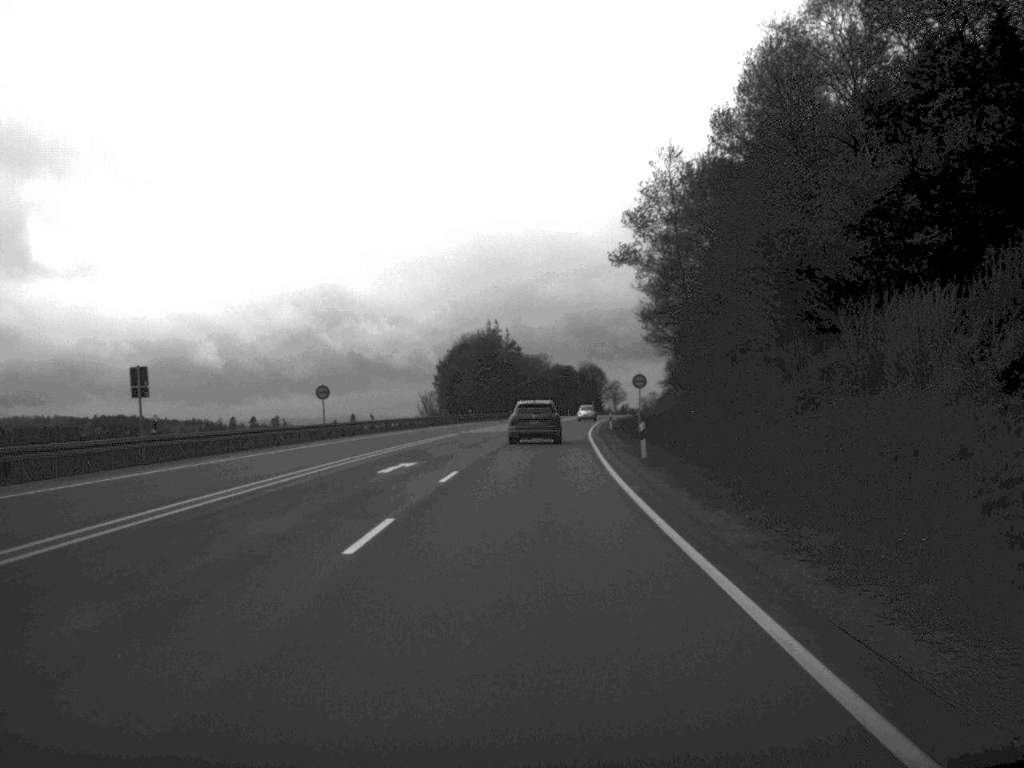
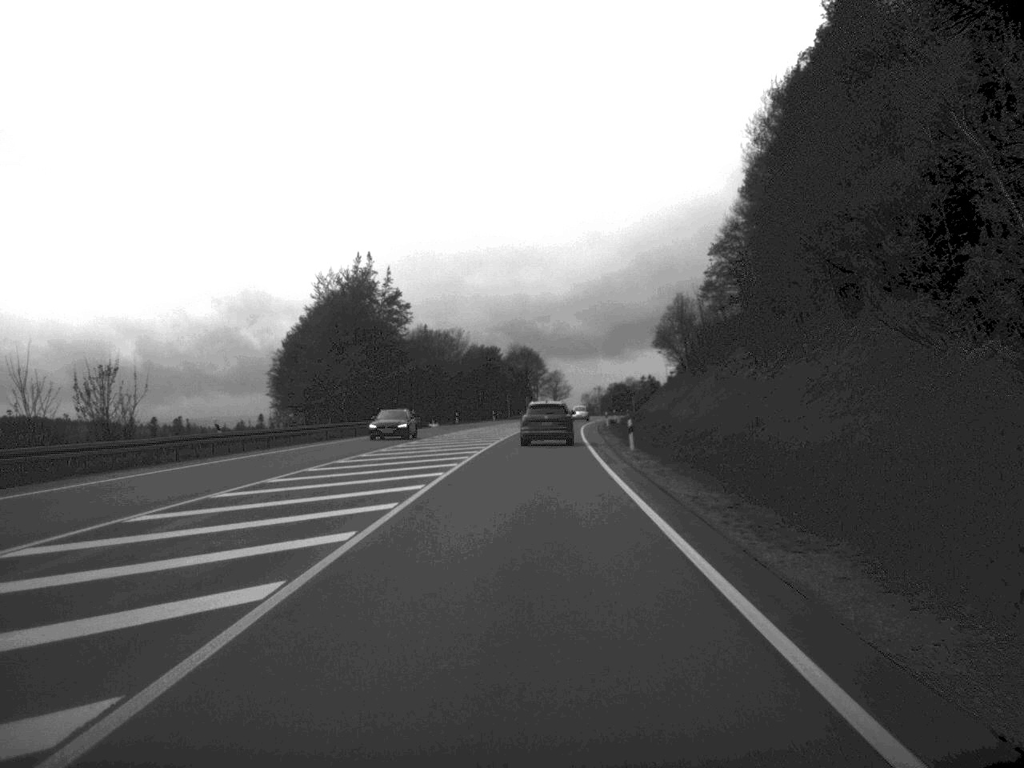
(+2.4, +80.3) m; +3°
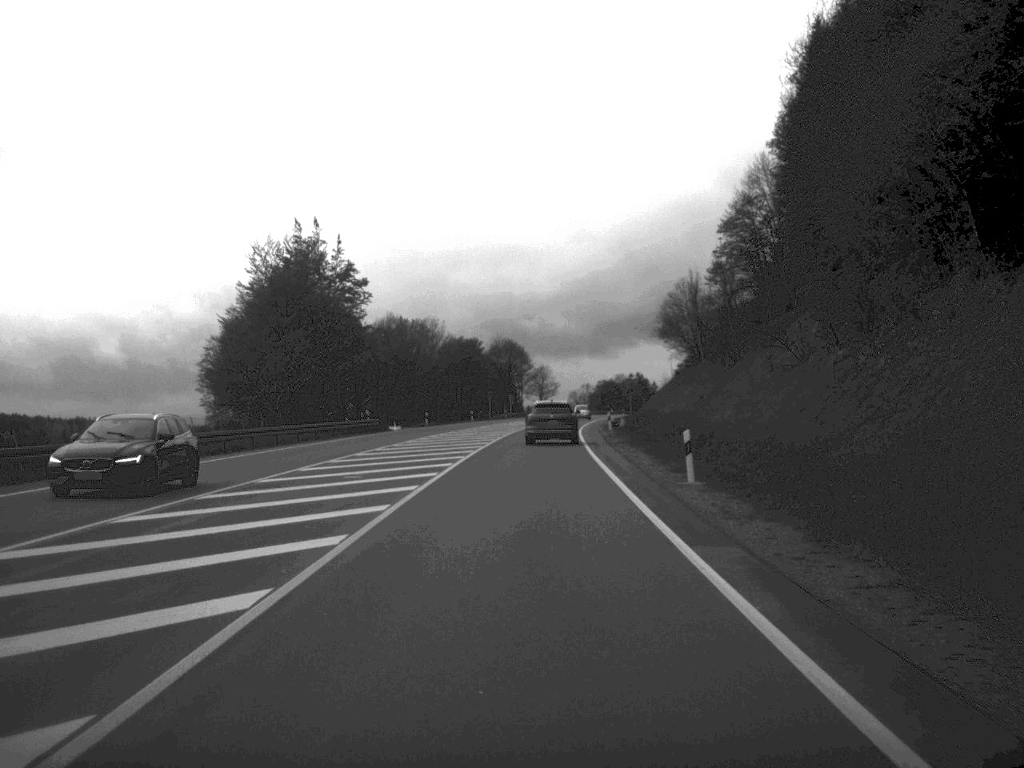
(+0.1, +18.4) m; +1°
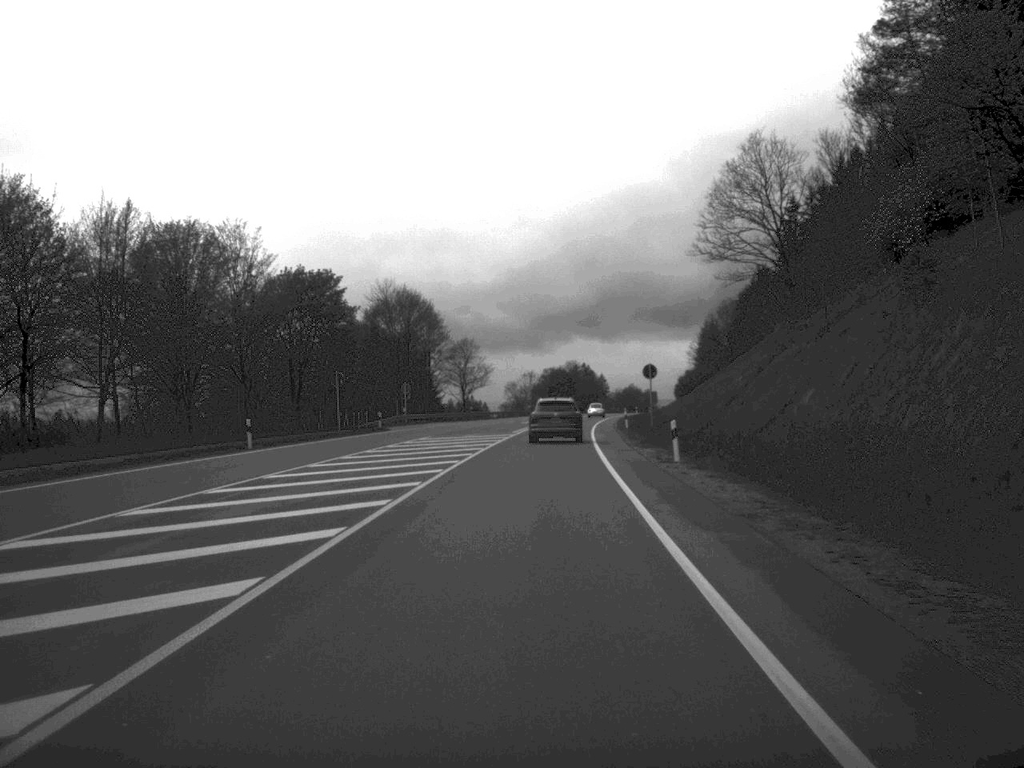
(+2.0, +80.0) m; +3°
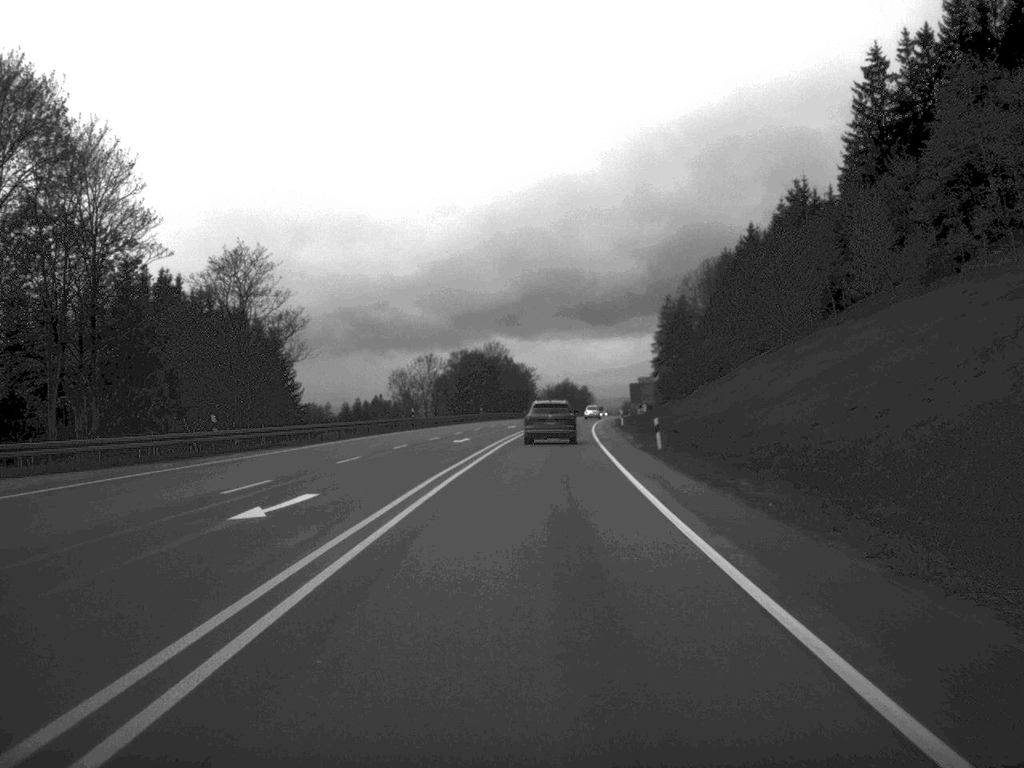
(+2.4, +79.9) m; +3°
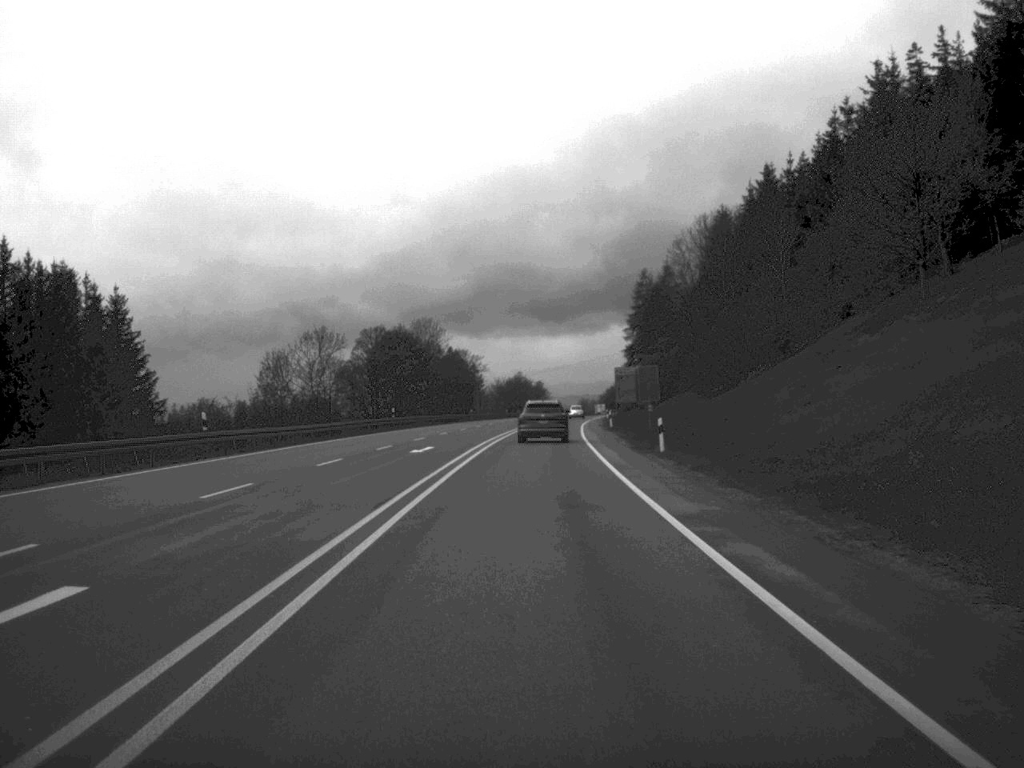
(+0.8, +46.4) m; +2°
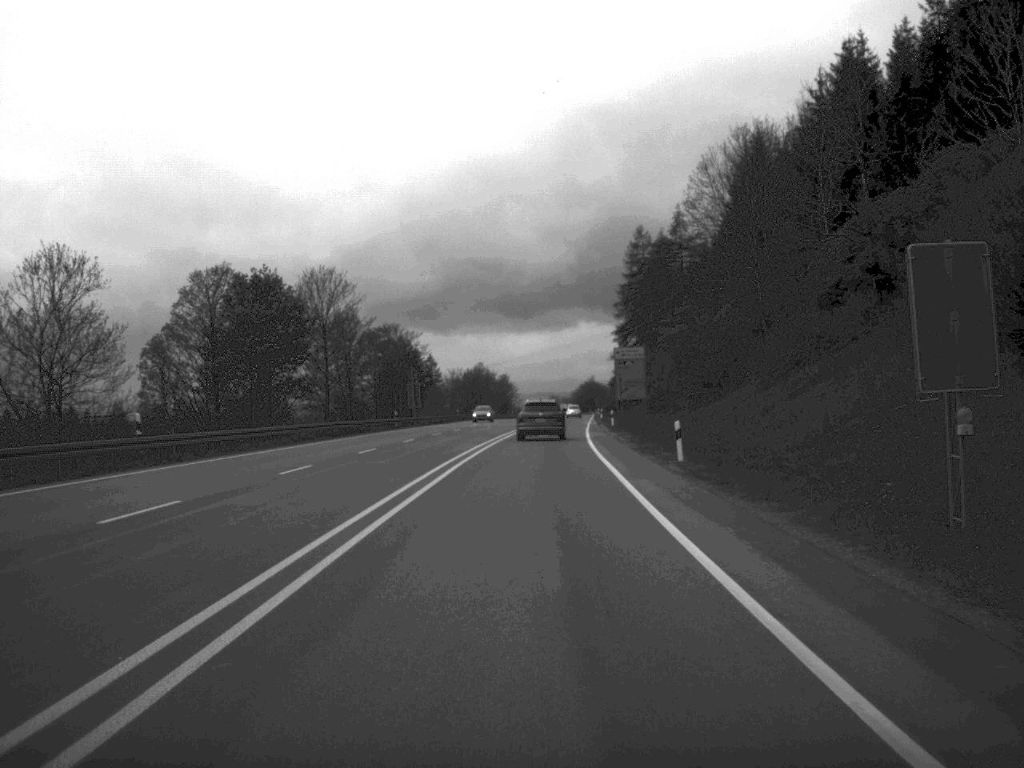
(+0.6, +49.6) m; +1°
